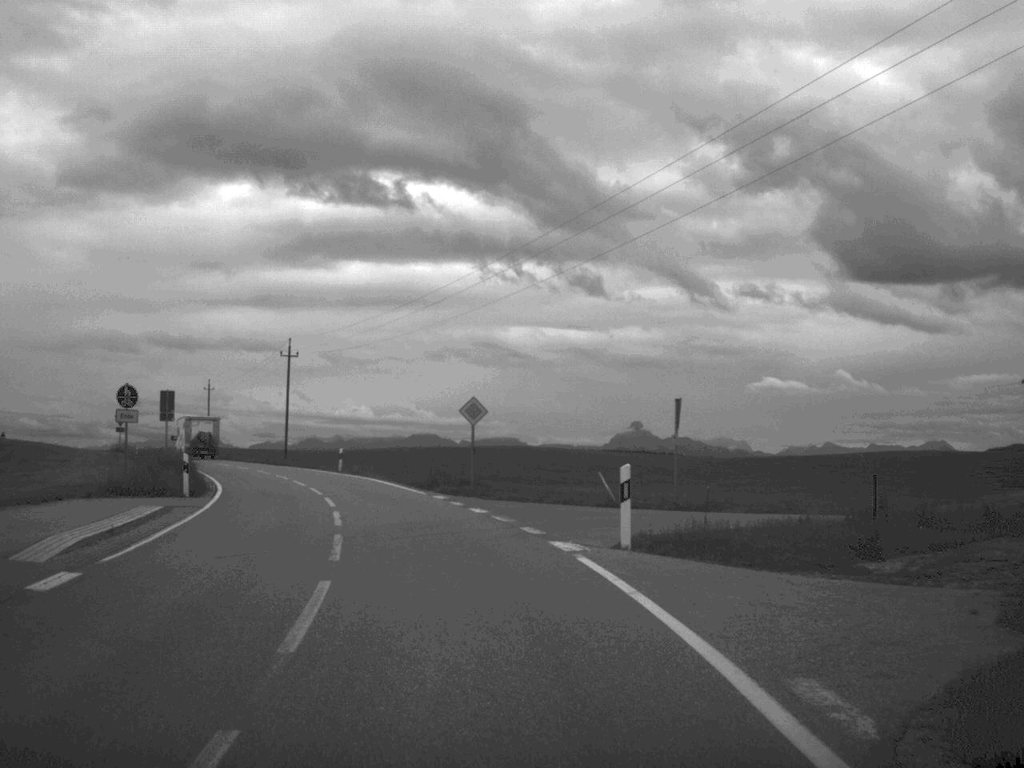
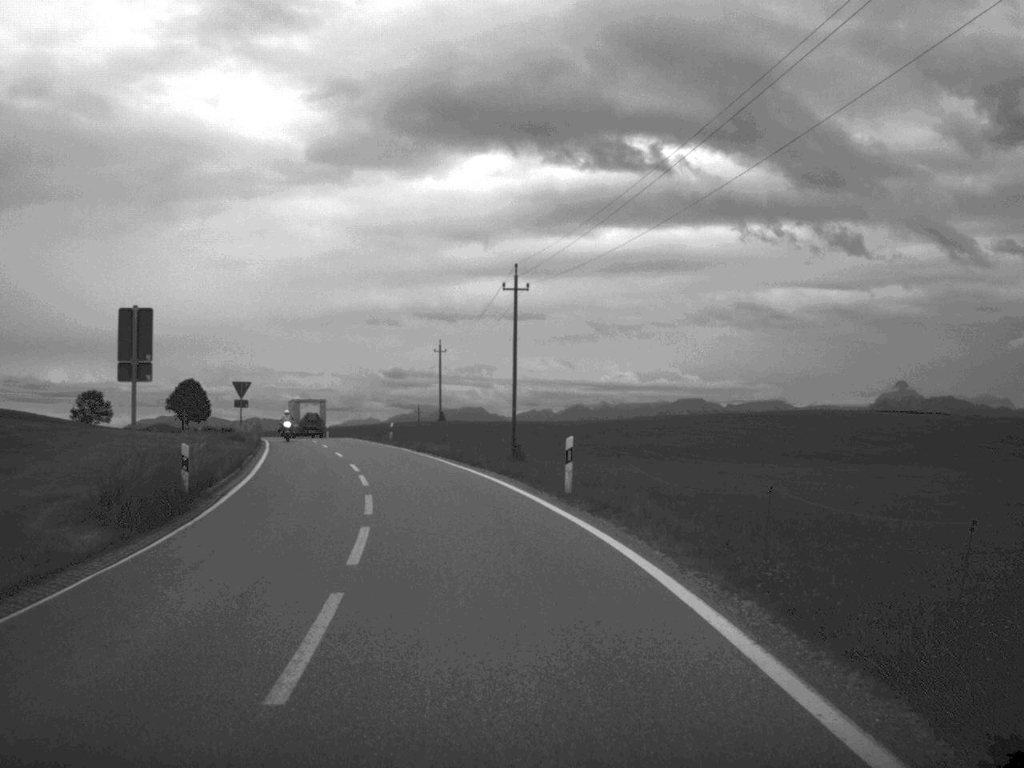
(-3.6, +31.5) m; -12°
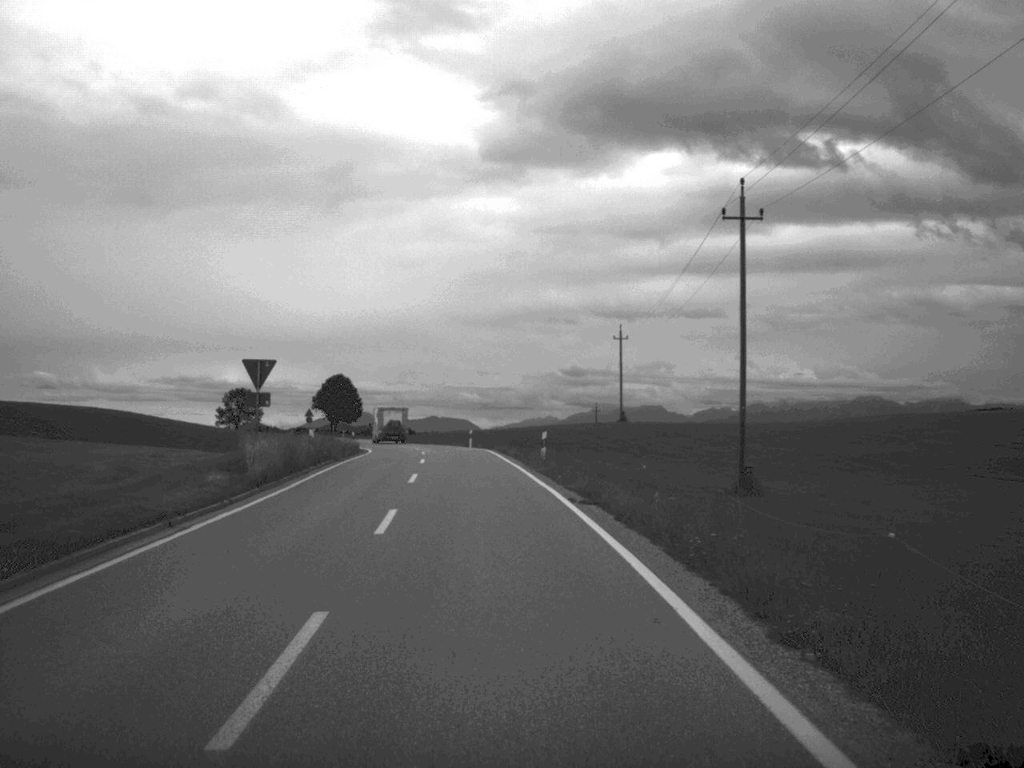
(-1.7, +25.4) m; -8°
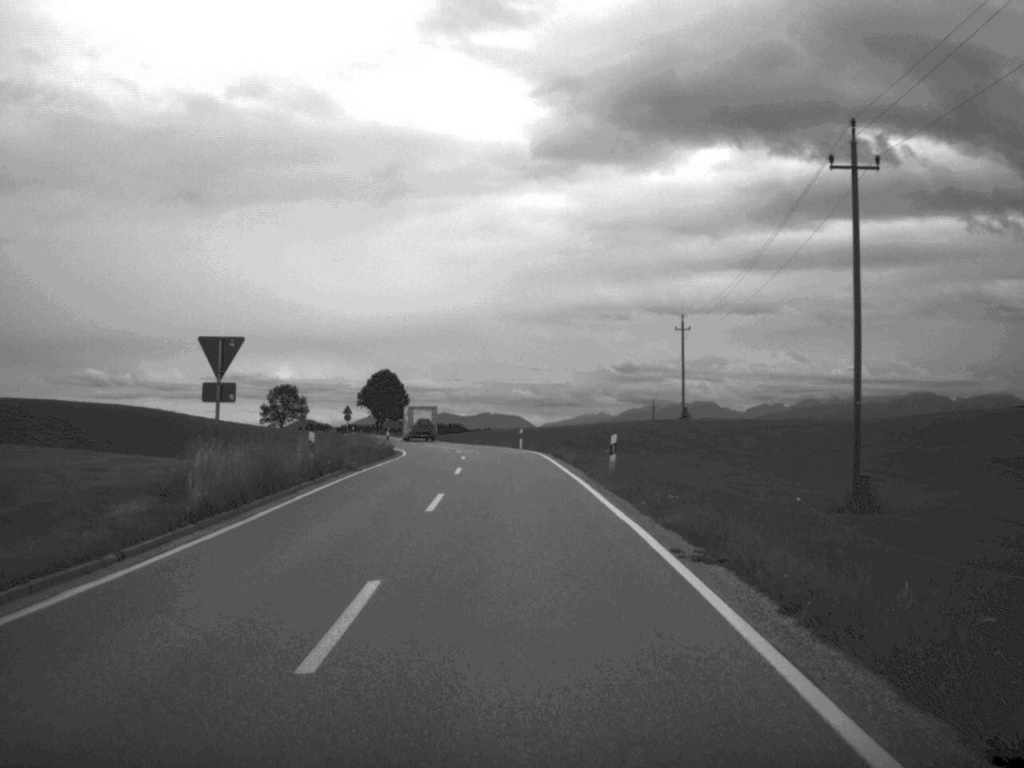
(-0.2, +8.6) m; -2°
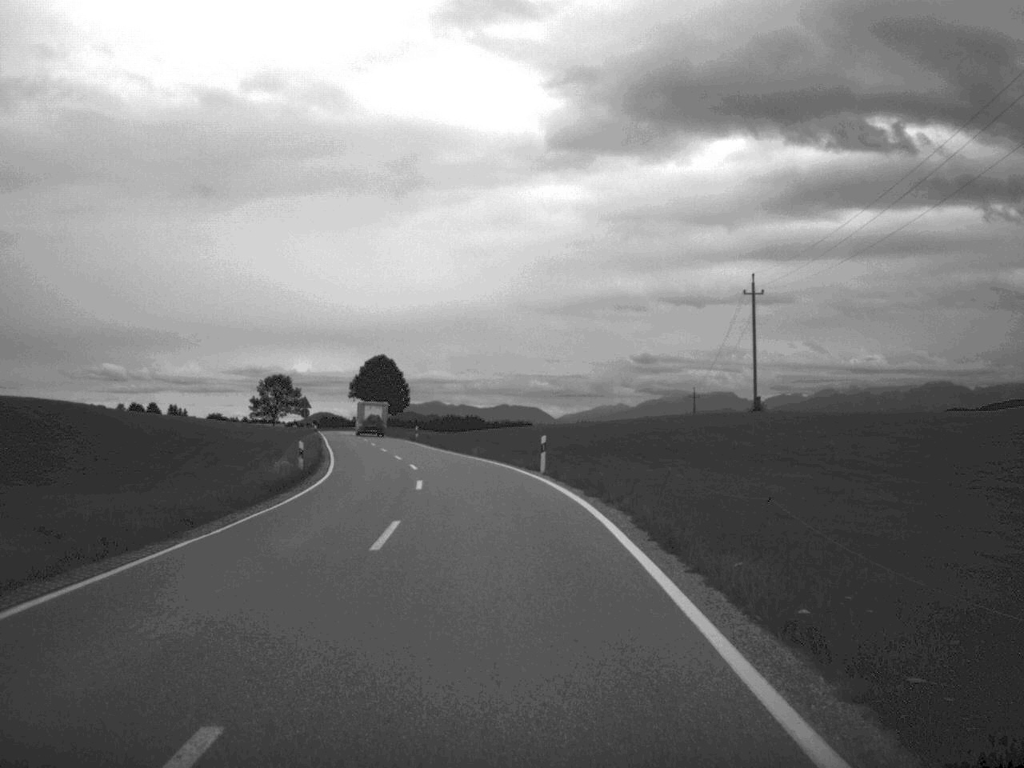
(-0.2, +29.0) m; -1°
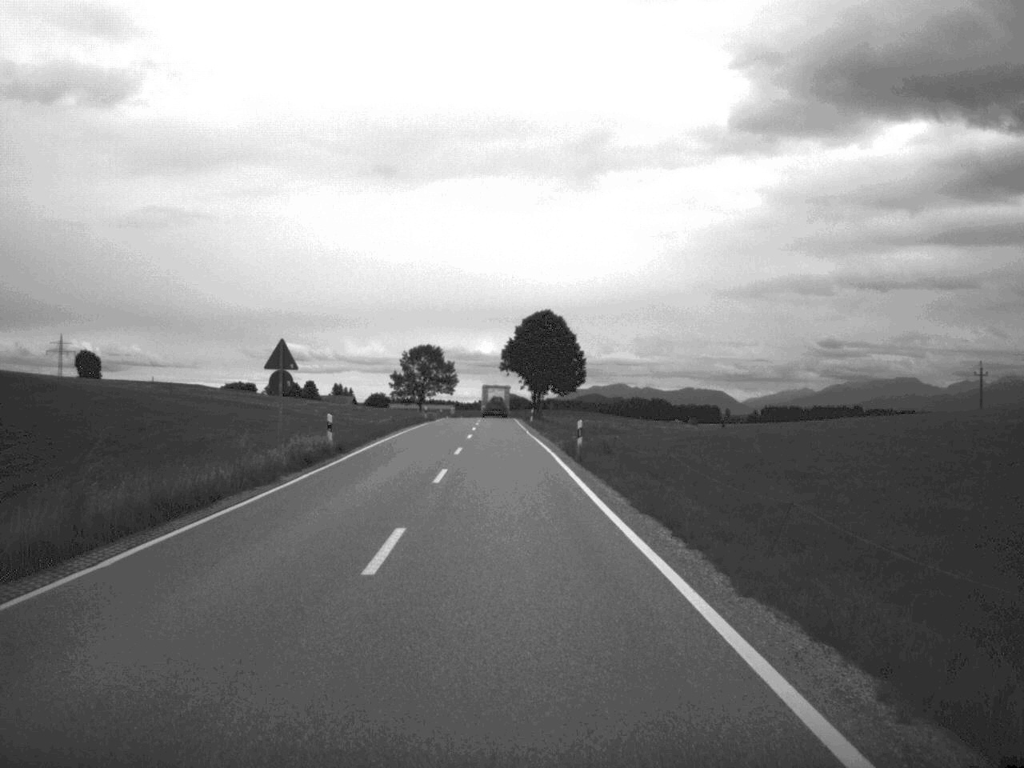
(-3.6, +49.9) m; -8°
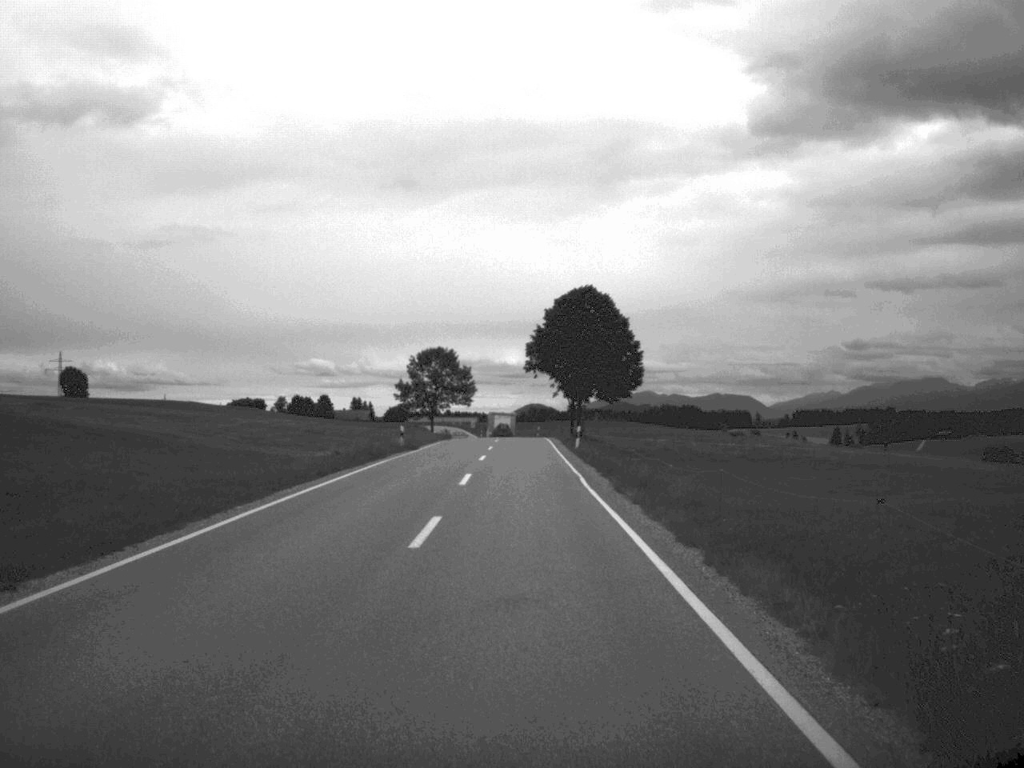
(-0.5, +33.2) m; -1°
